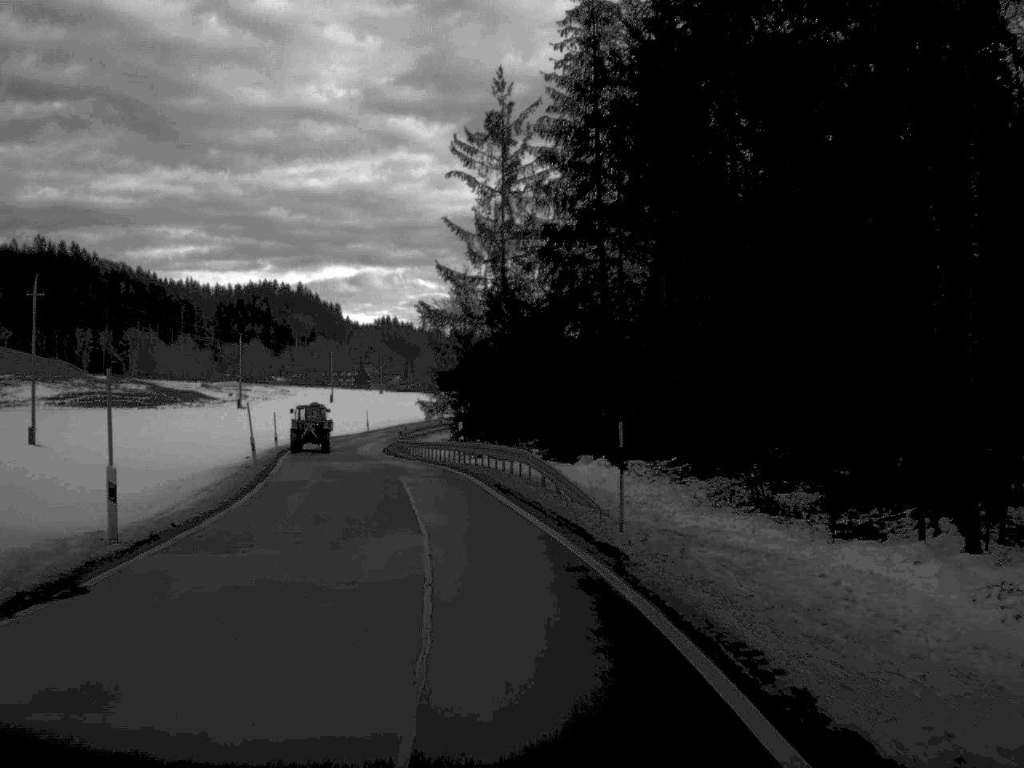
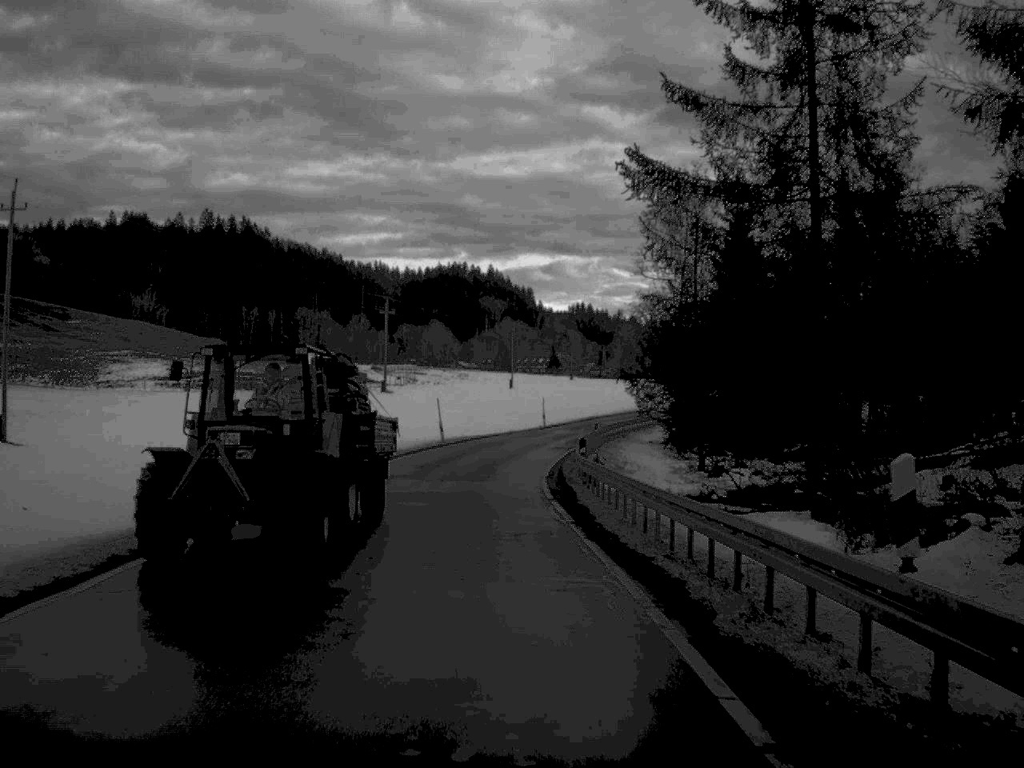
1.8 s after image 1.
(-2.9, +33.8) m; -8°
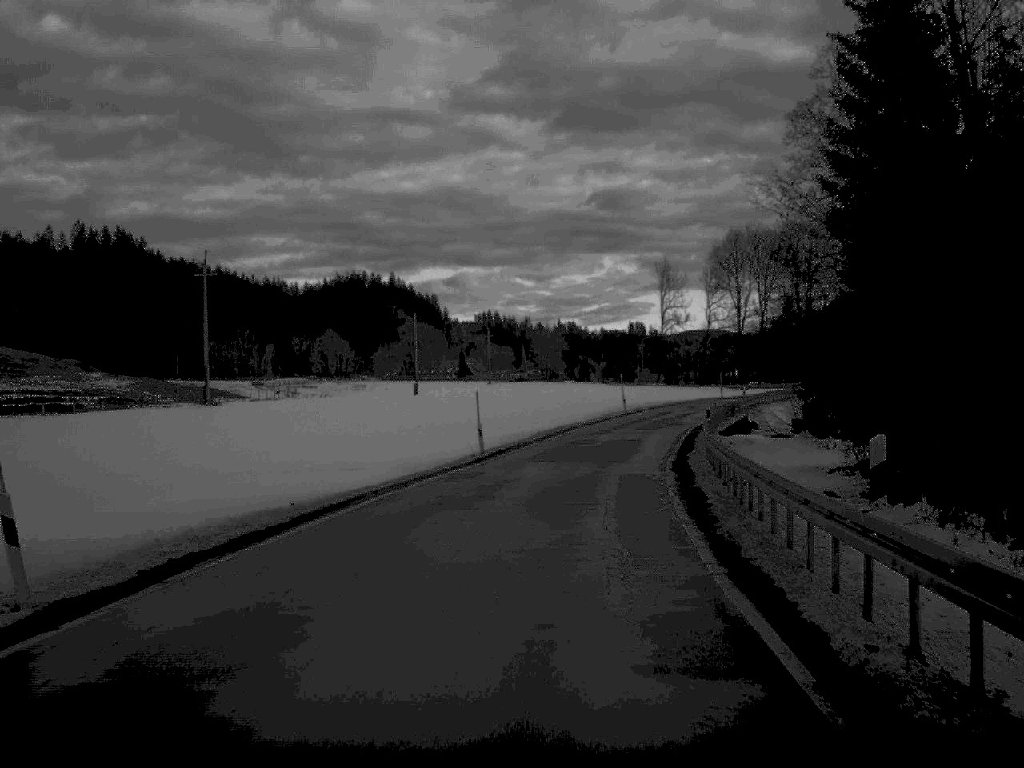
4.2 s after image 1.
(-0.2, +46.2) m; +4°
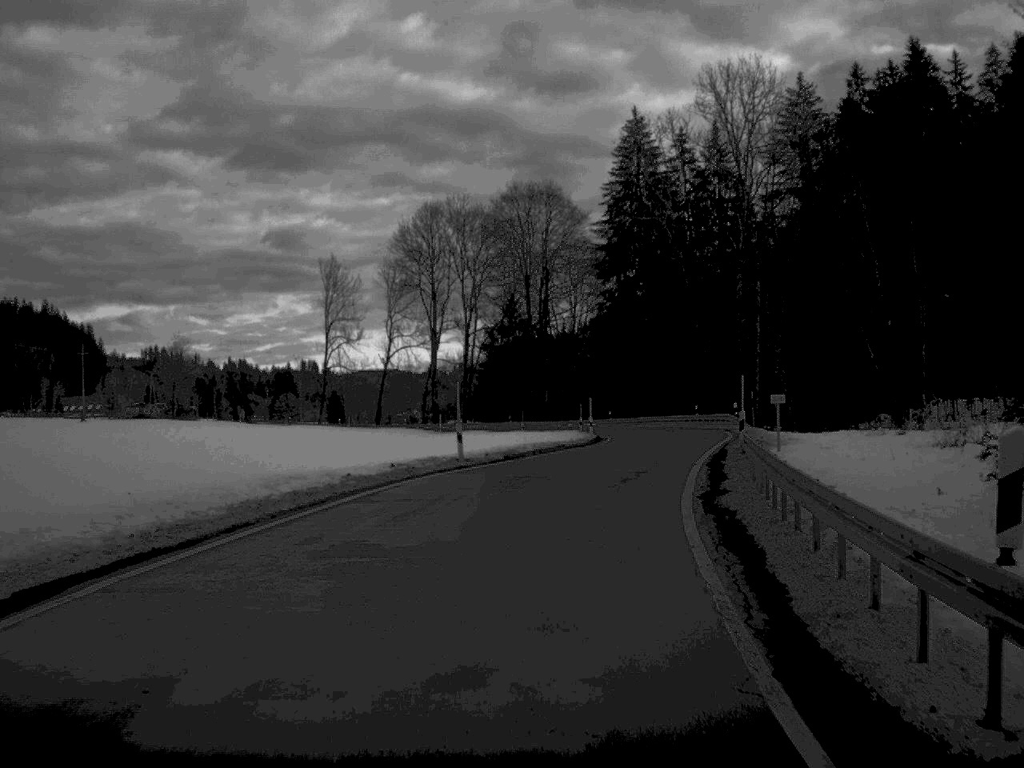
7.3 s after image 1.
(+8.0, +64.5) m; +15°
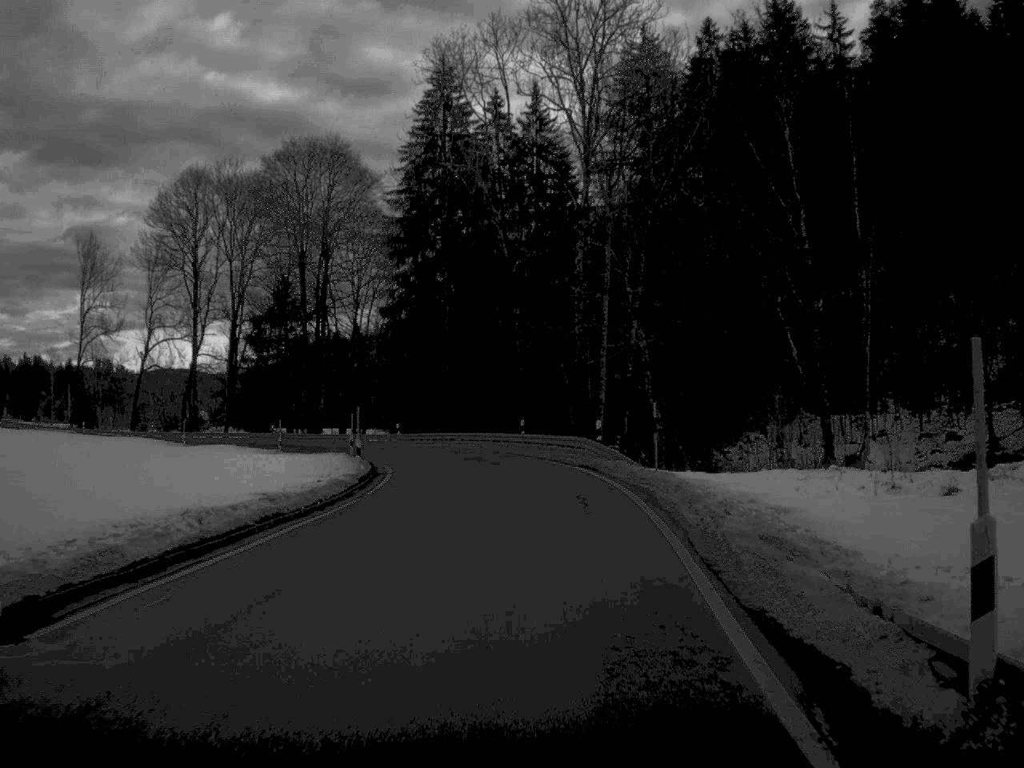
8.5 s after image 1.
(+1.9, +24.1) m; +9°
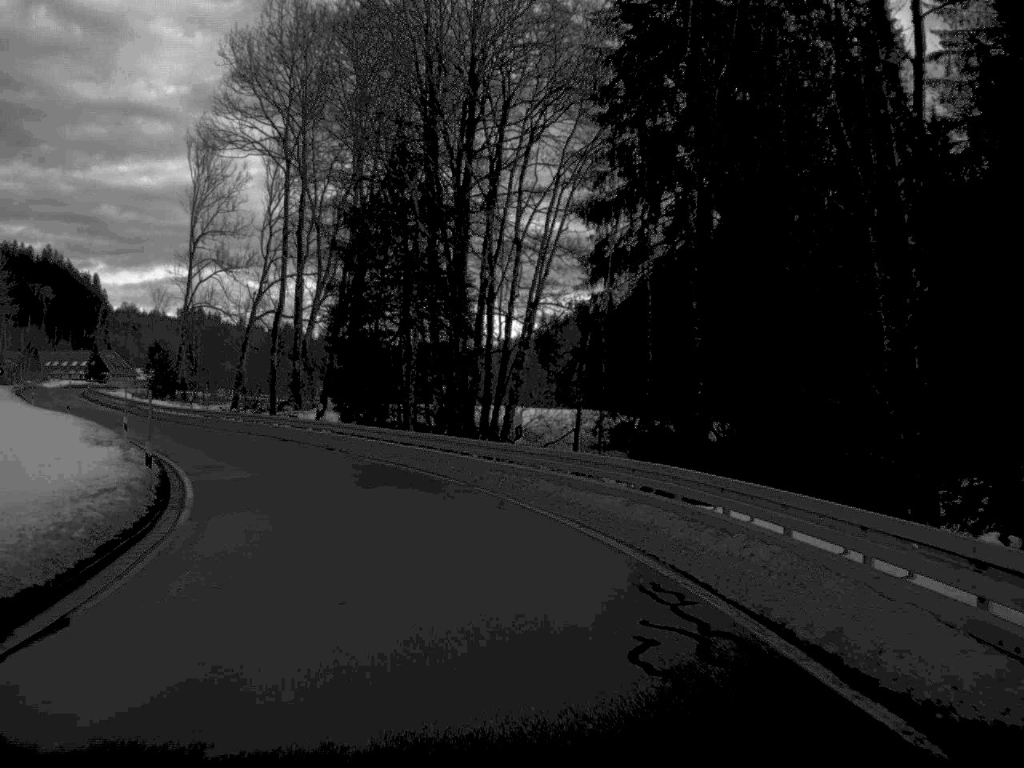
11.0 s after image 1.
(-2.6, +47.9) m; -13°
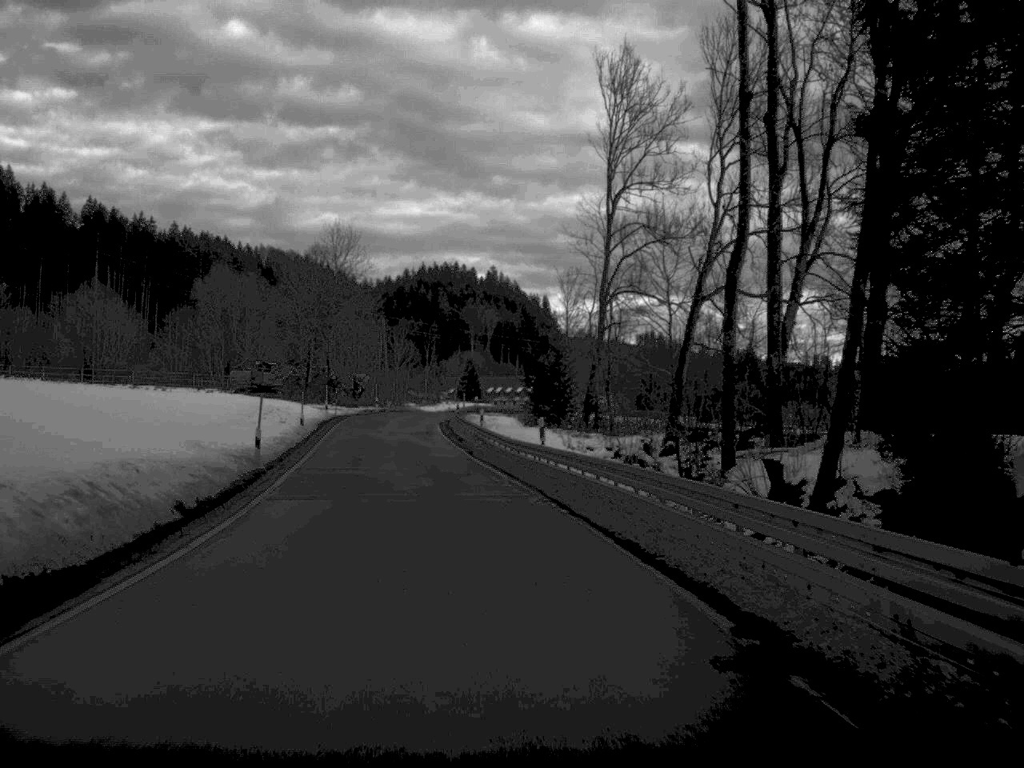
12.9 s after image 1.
(-6.9, +37.1) m; -21°
